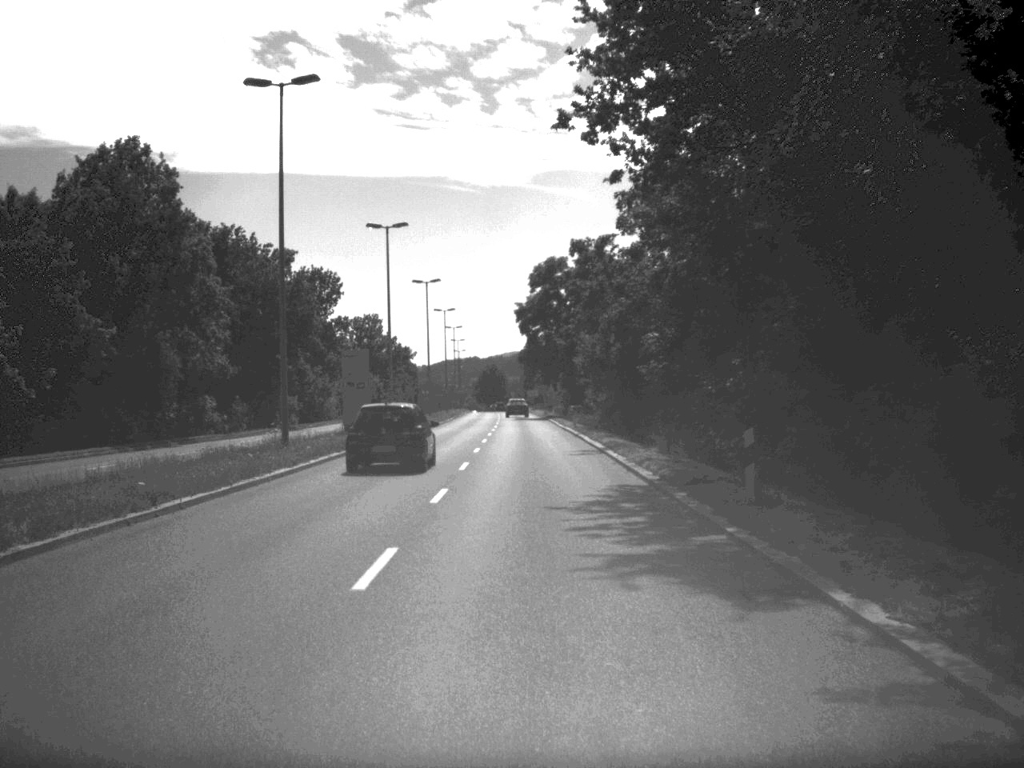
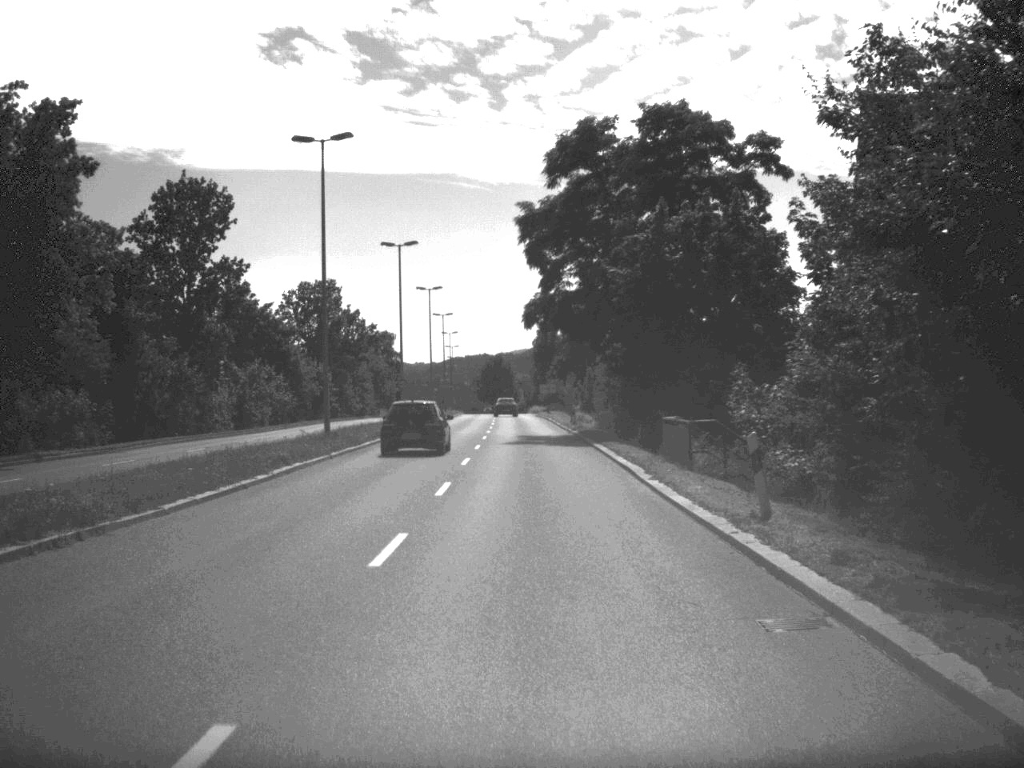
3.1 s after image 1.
(-0.2, +51.2) m; -1°
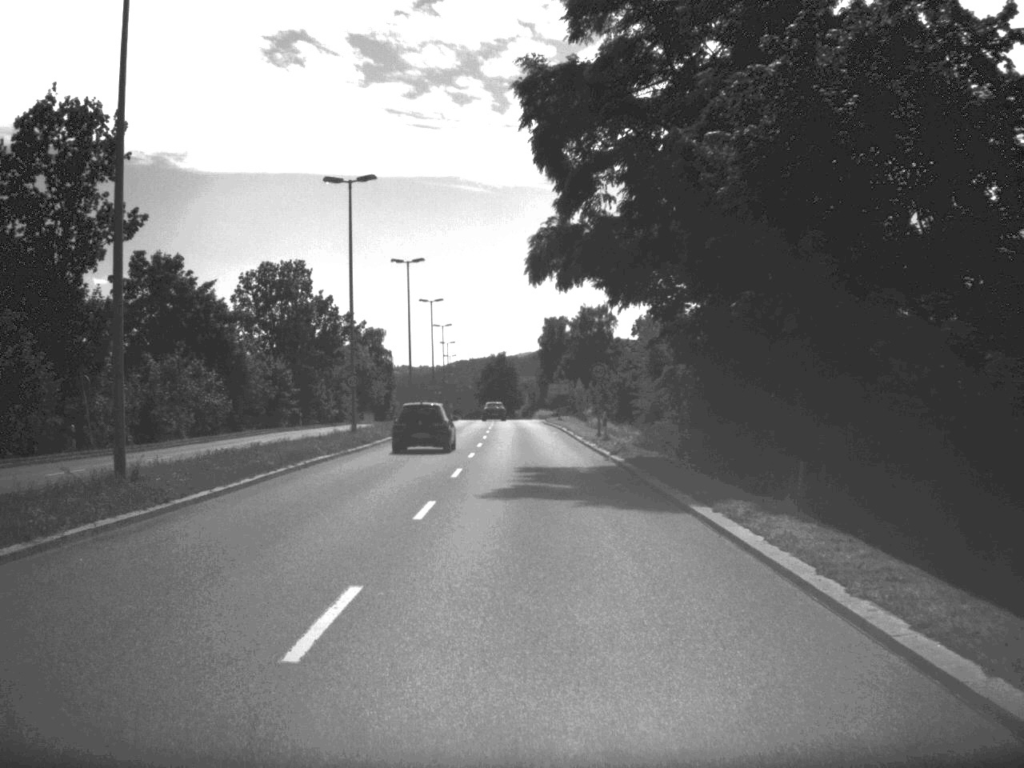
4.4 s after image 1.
(-0.1, +22.0) m; 0°
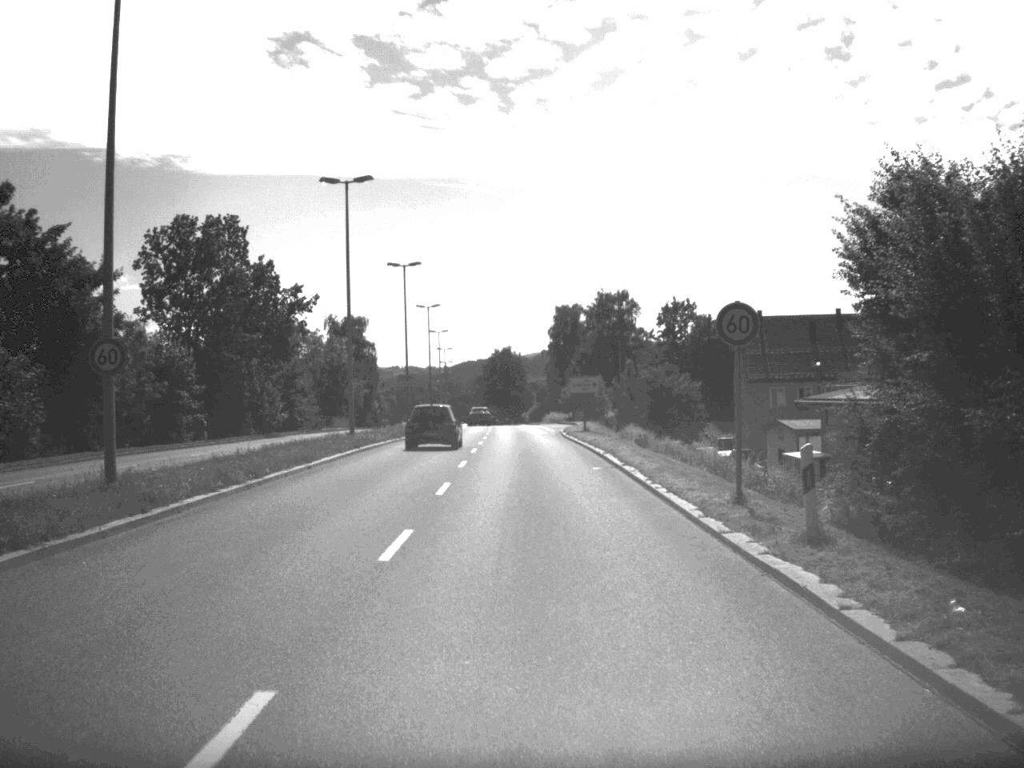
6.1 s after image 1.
(-0.1, +29.9) m; -1°
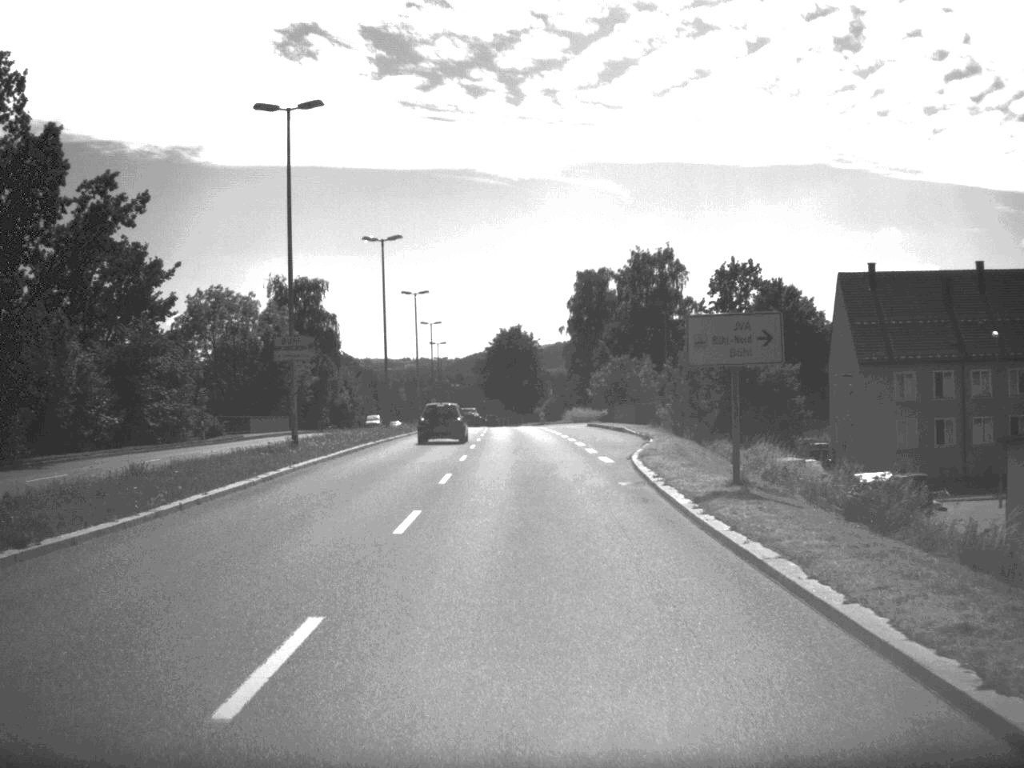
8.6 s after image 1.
(-0.3, +41.8) m; -1°
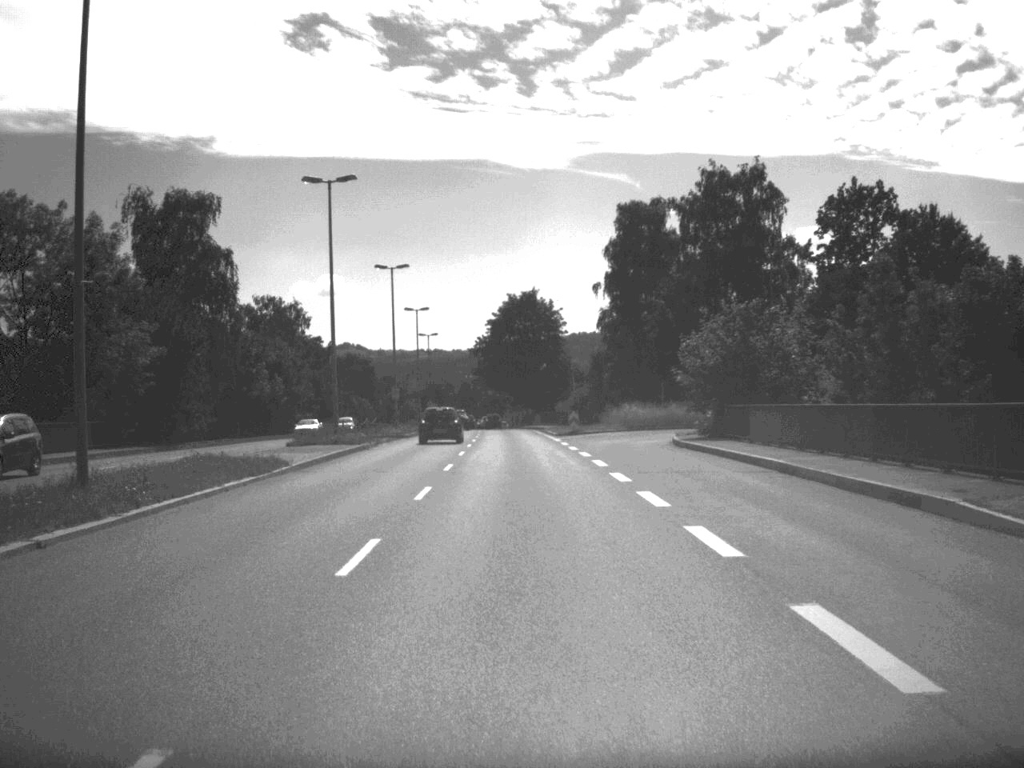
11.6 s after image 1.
(-0.4, +47.6) m; -1°
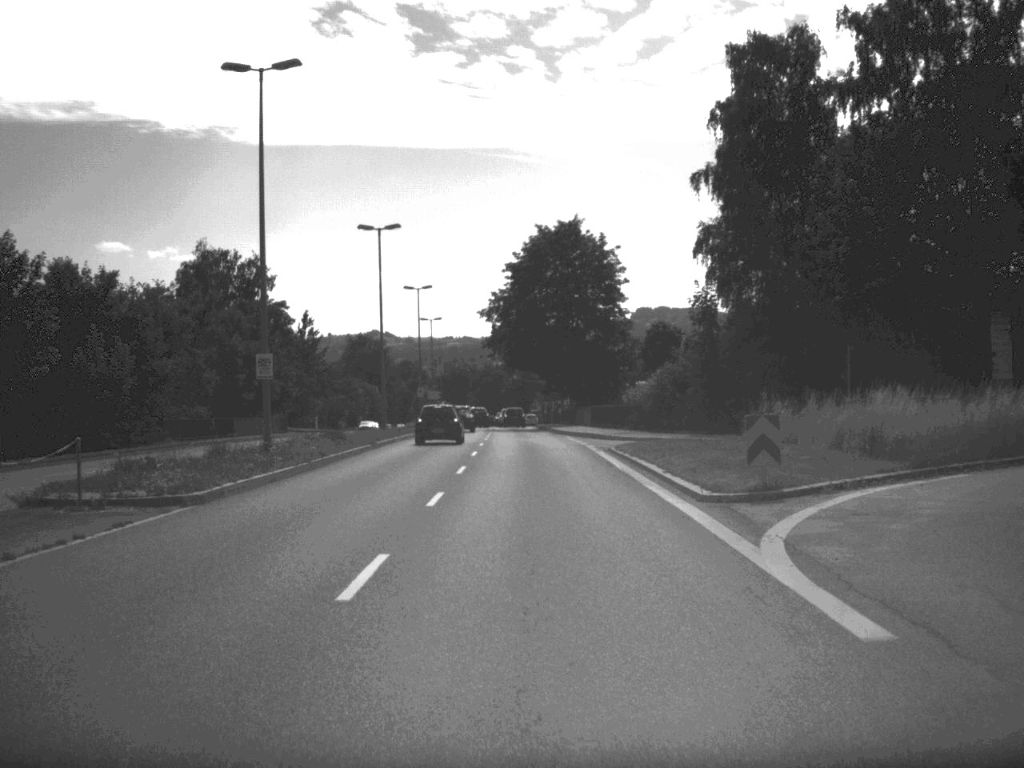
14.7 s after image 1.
(-0.7, +45.4) m; -2°
